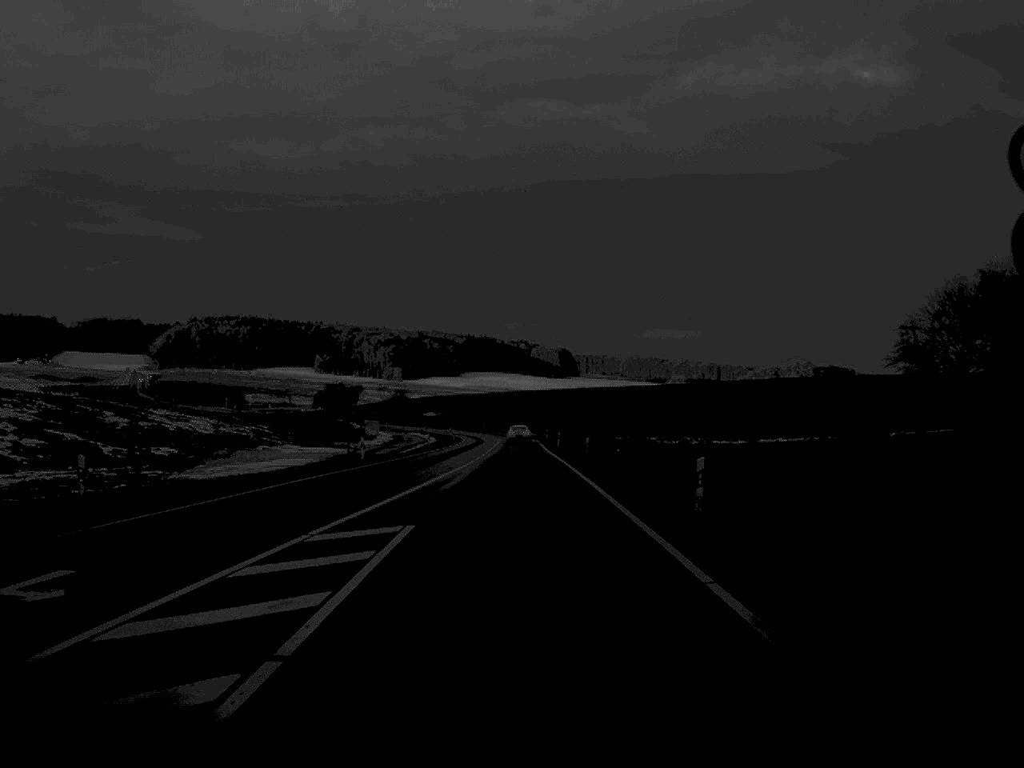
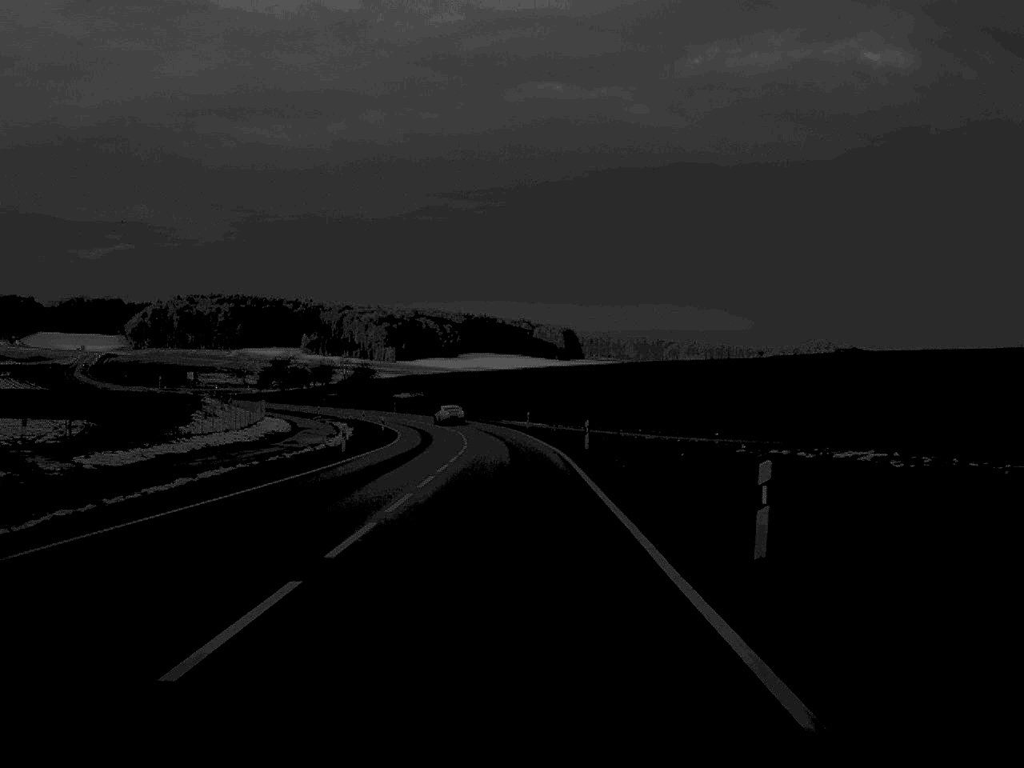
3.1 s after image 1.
(-0.1, +73.7) m; 0°
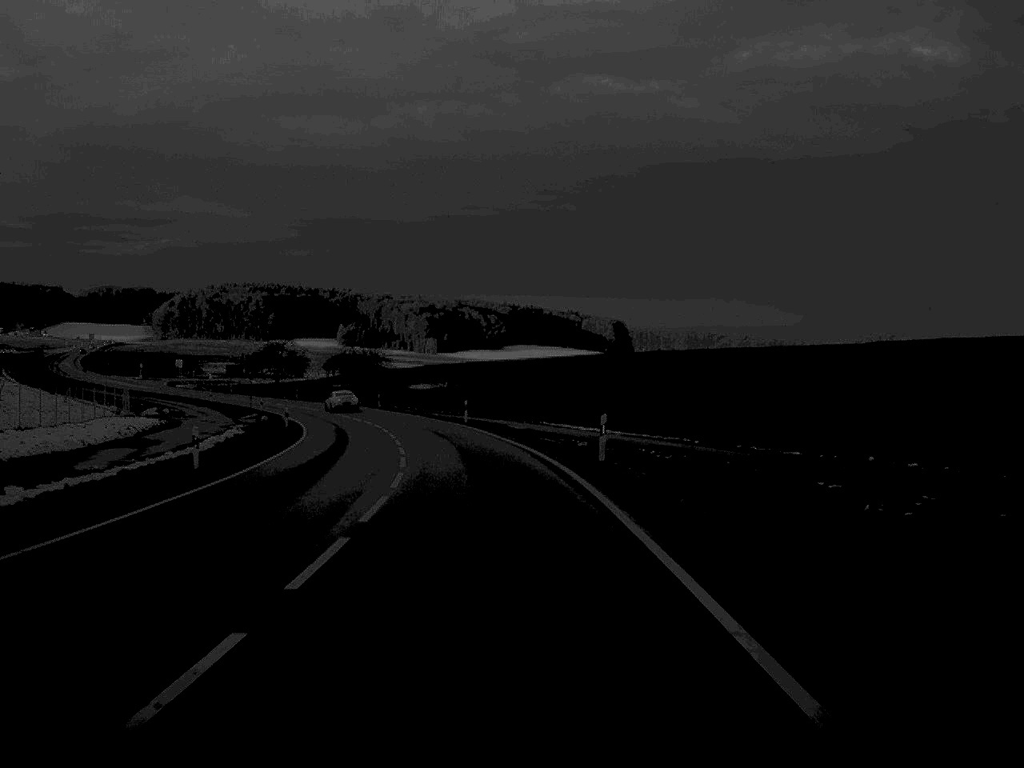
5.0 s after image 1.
(-0.5, +50.6) m; -2°
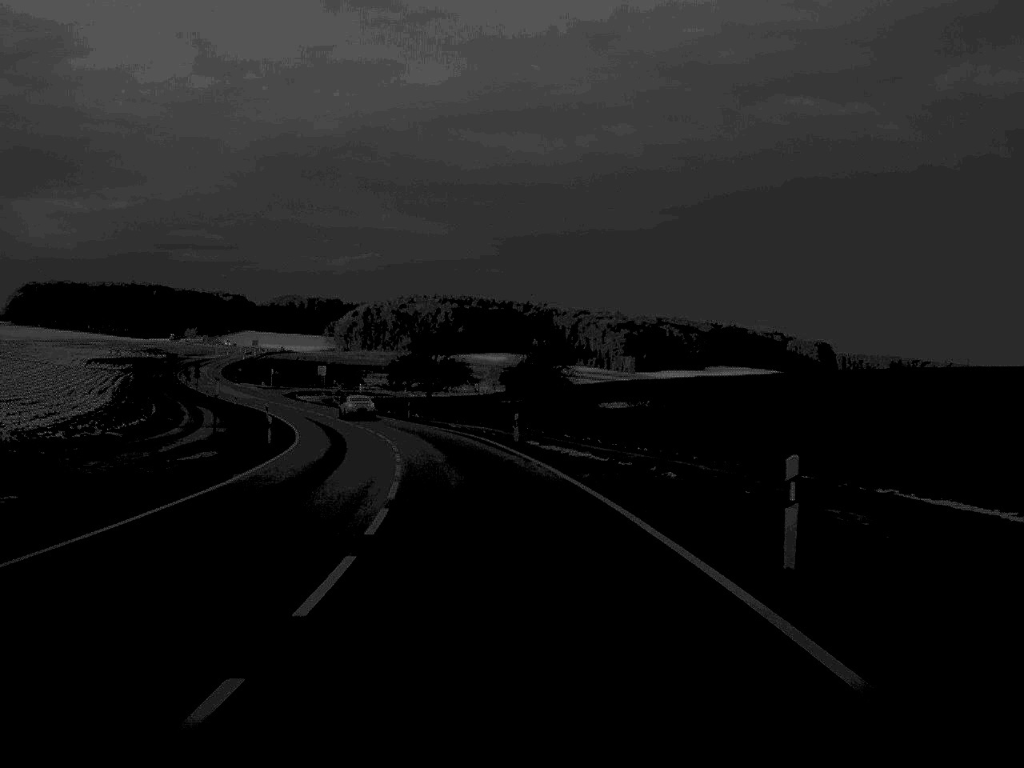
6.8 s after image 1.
(-3.5, +49.1) m; -9°
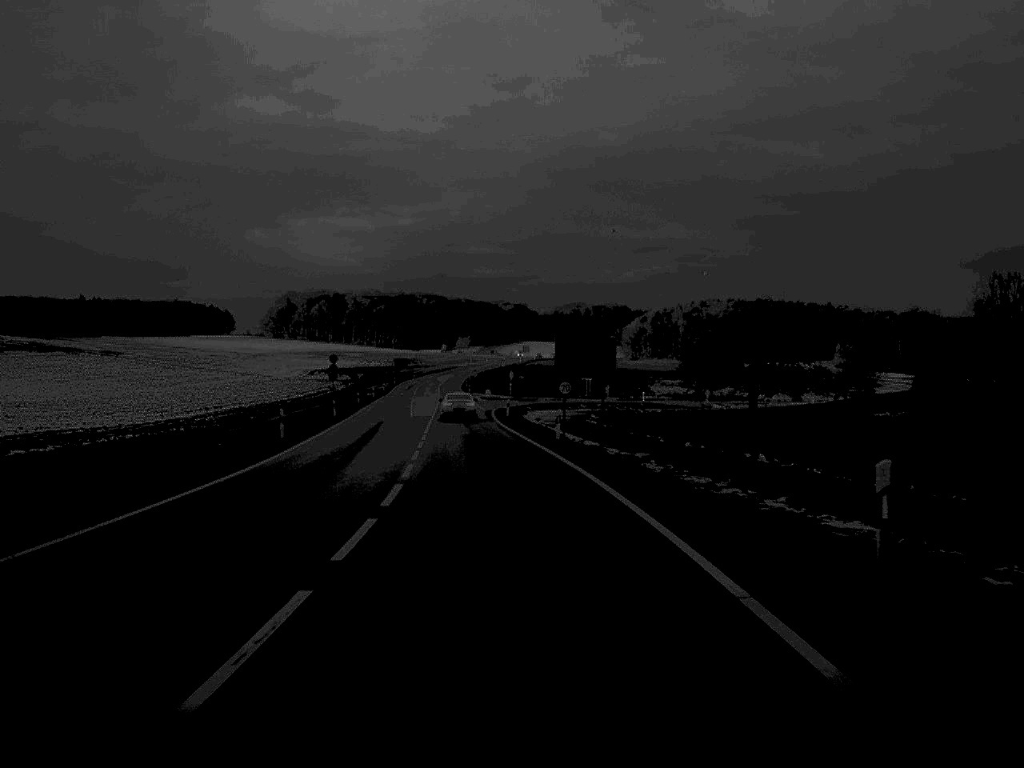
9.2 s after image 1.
(-7.6, +68.8) m; -13°
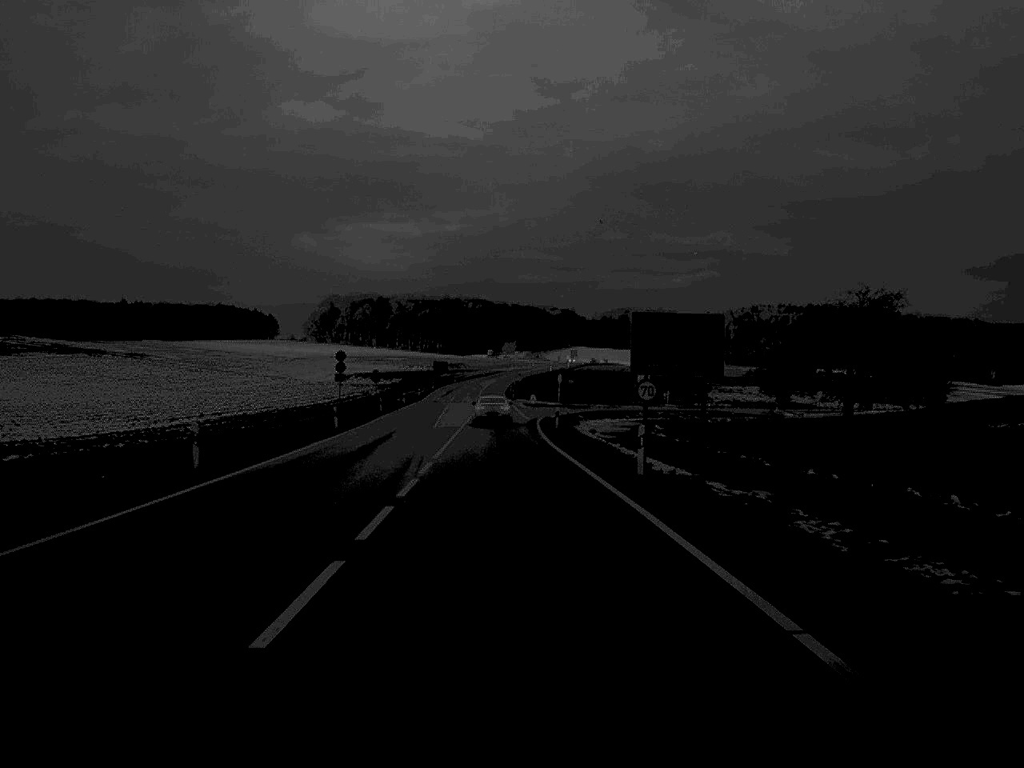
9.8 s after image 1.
(-0.3, +16.1) m; -2°
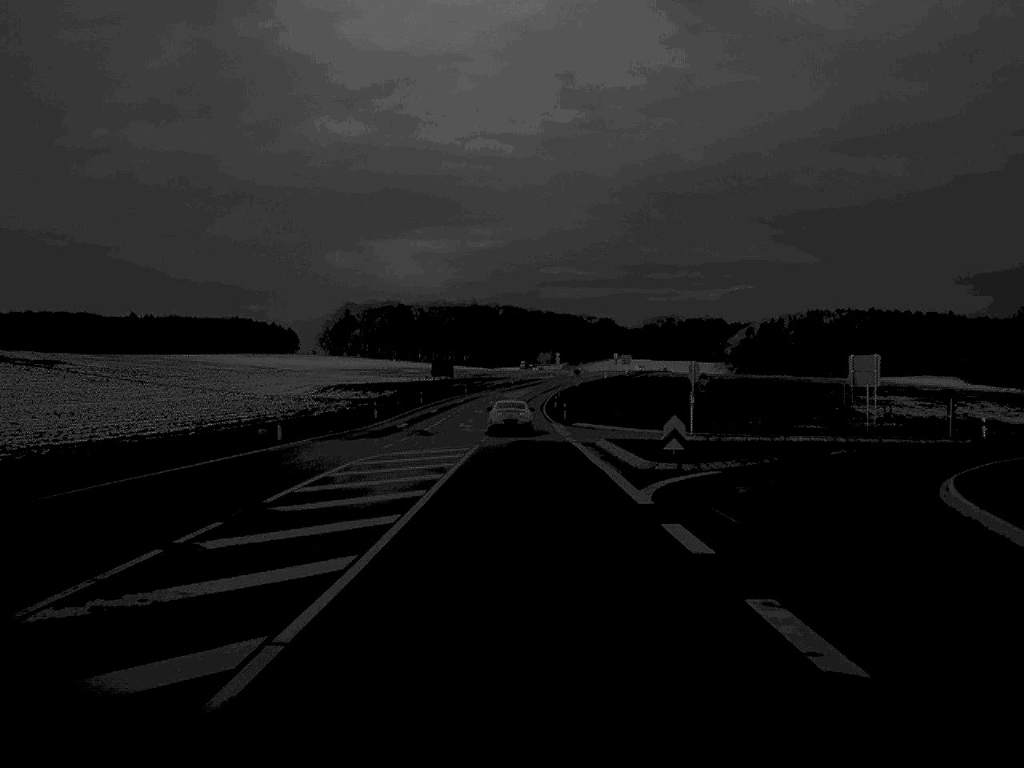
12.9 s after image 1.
(-1.6, +80.3) m; -1°
